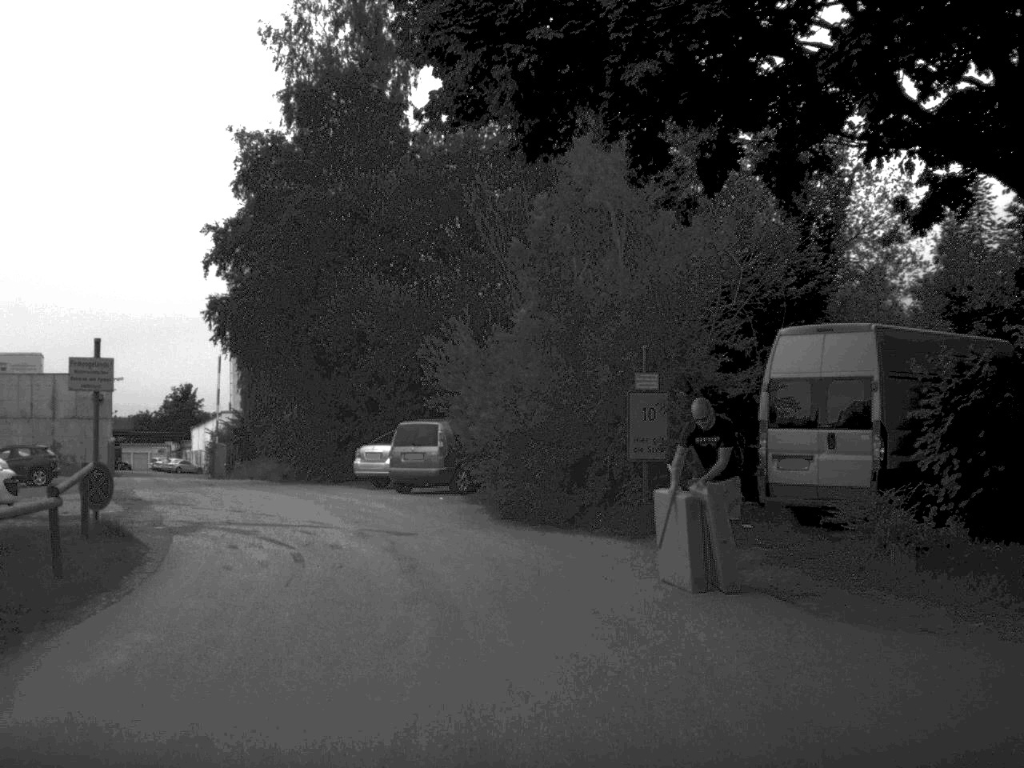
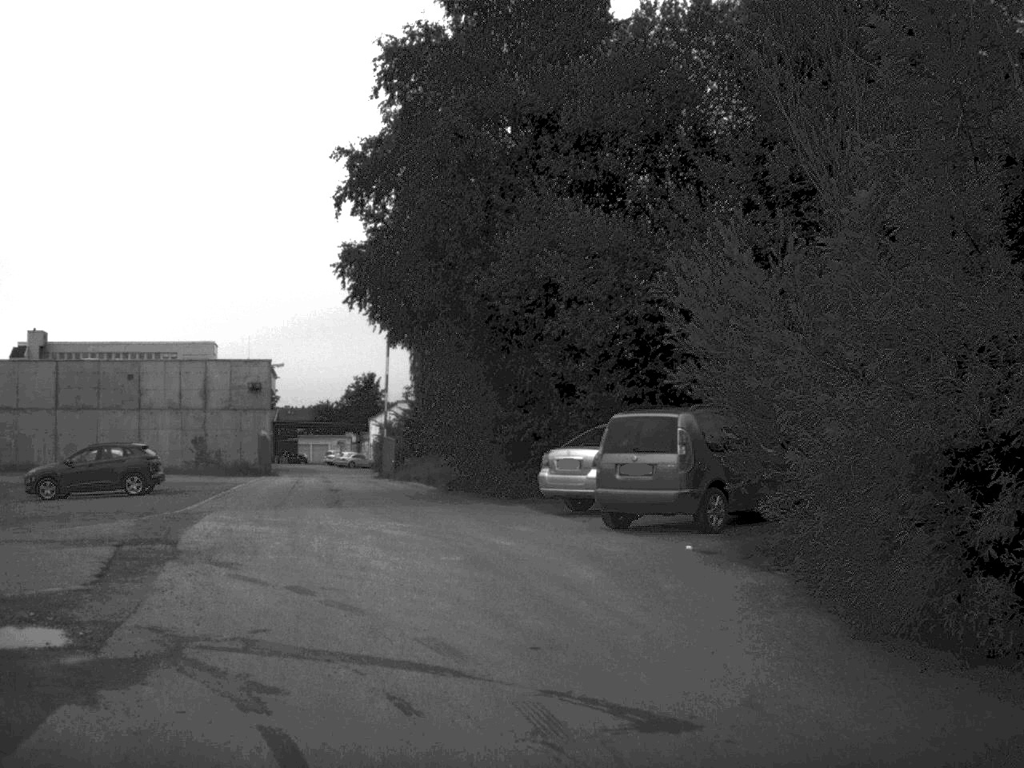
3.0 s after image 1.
(-1.1, +10.3) m; -9°
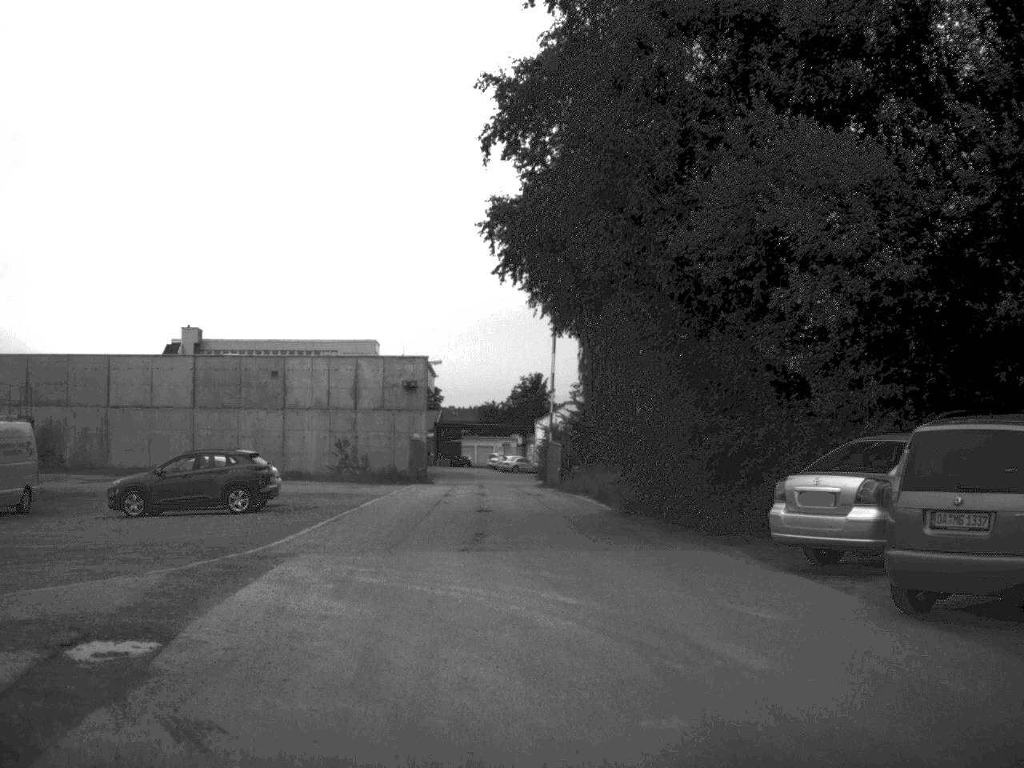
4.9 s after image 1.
(-0.4, +6.7) m; -8°
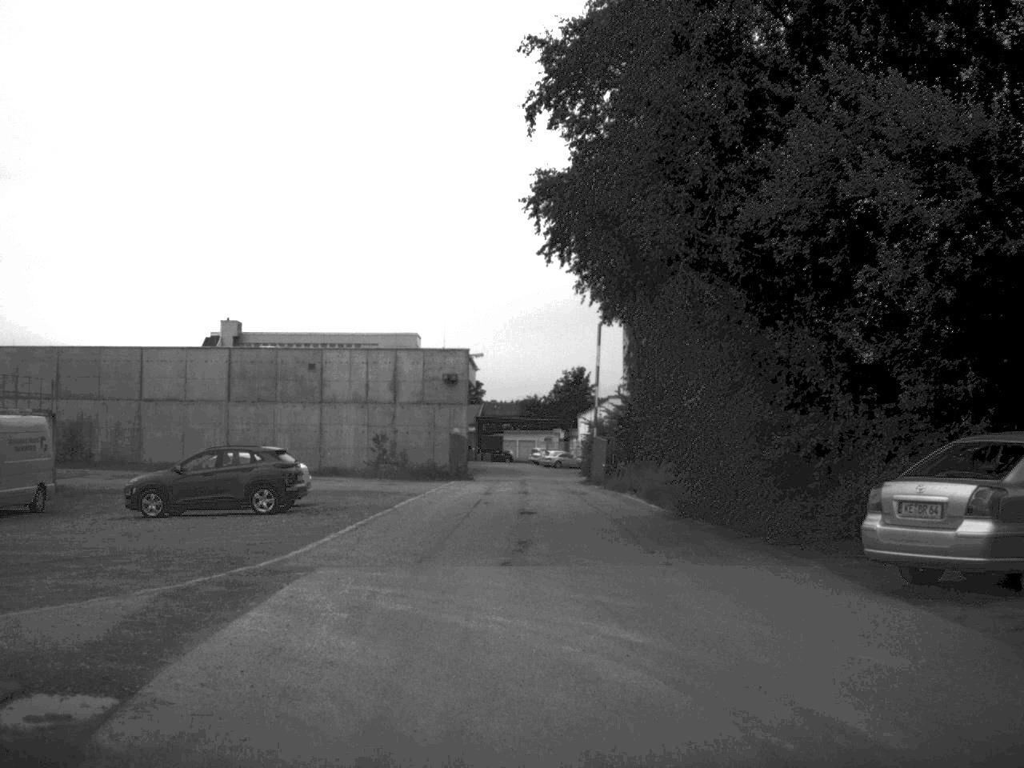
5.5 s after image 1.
(0.0, +2.0) m; -2°
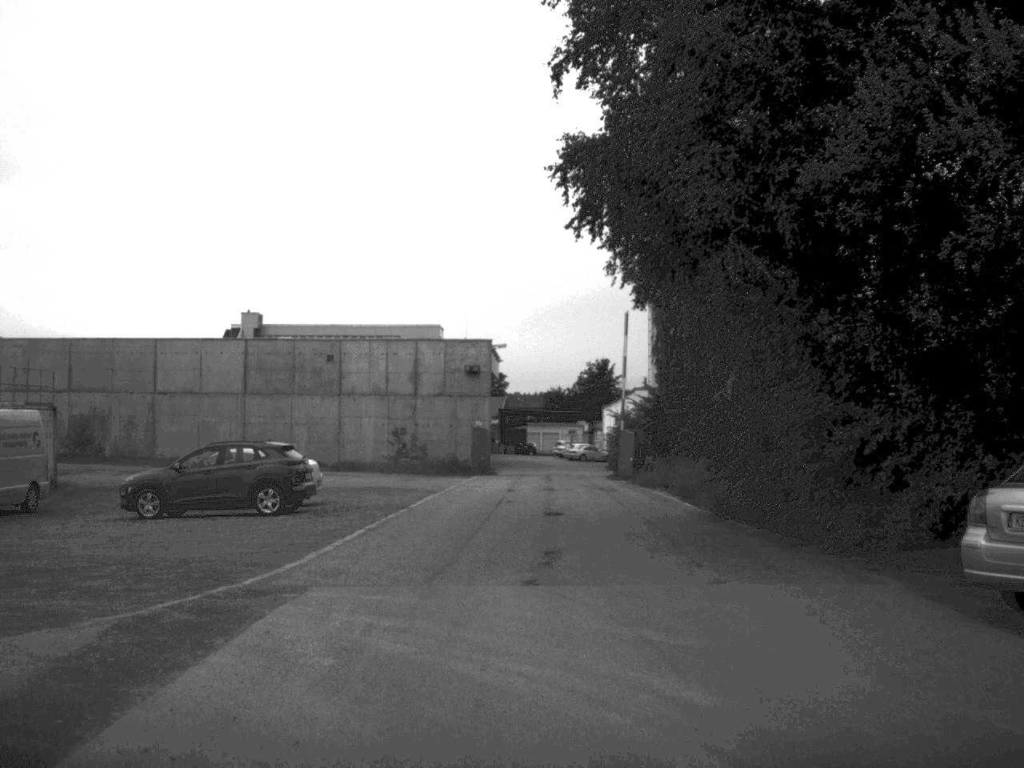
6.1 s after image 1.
(0.0, +2.1) m; -1°
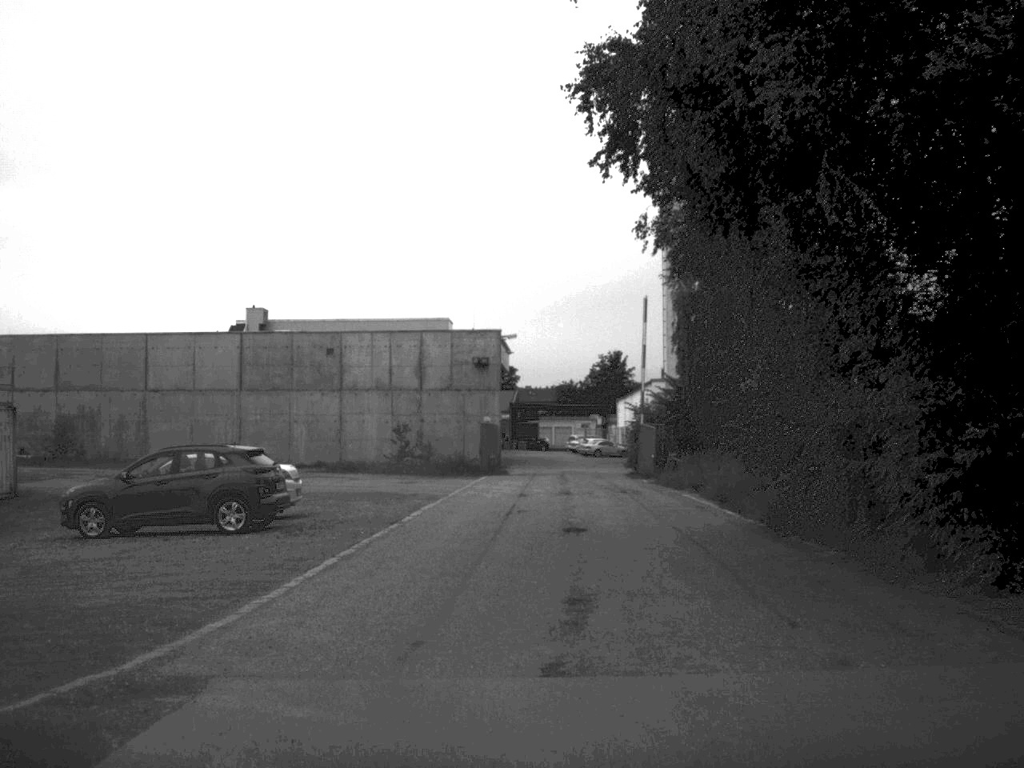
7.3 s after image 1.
(0.0, +4.3) m; -1°
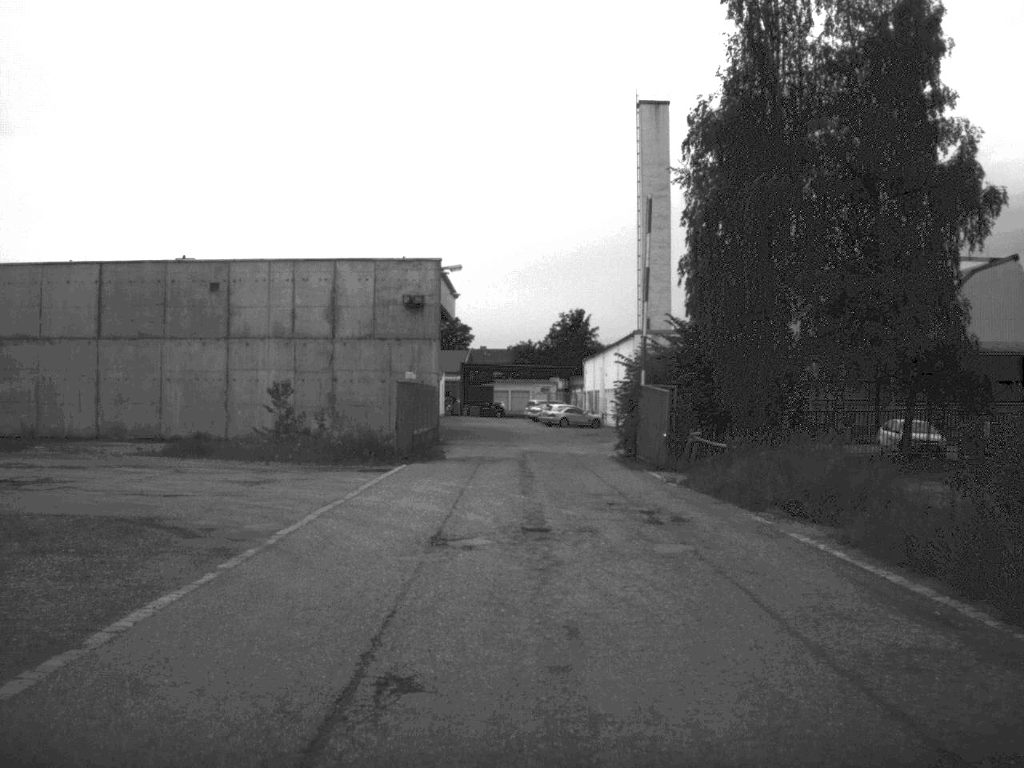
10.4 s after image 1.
(+0.3, +18.4) m; +2°
